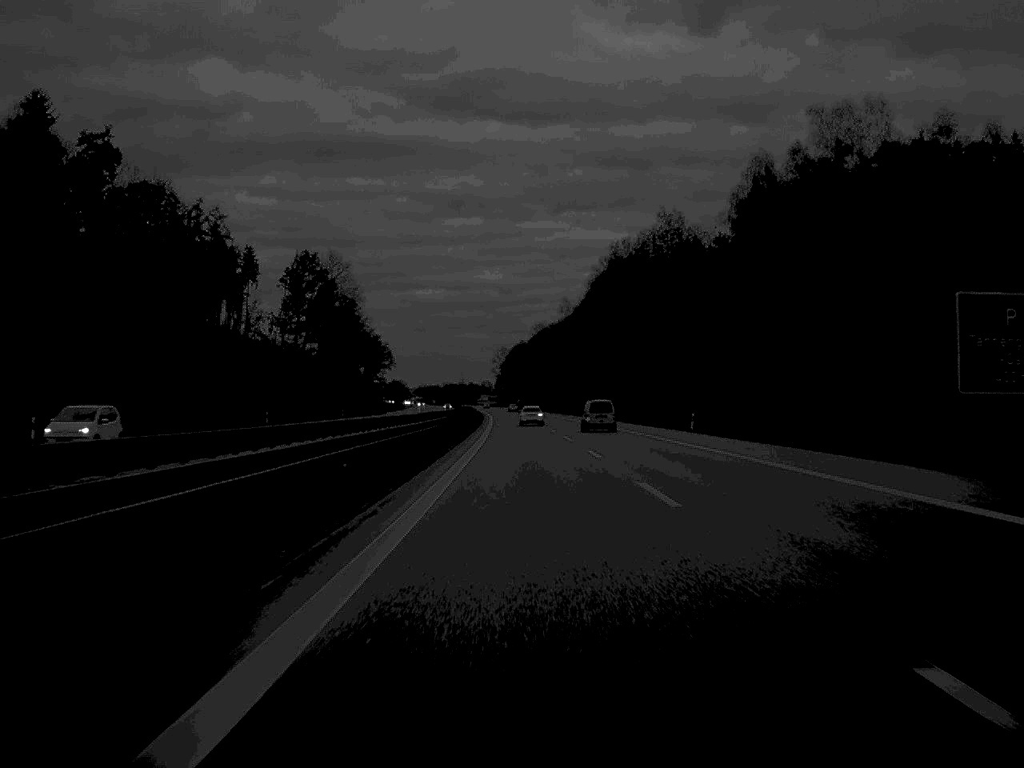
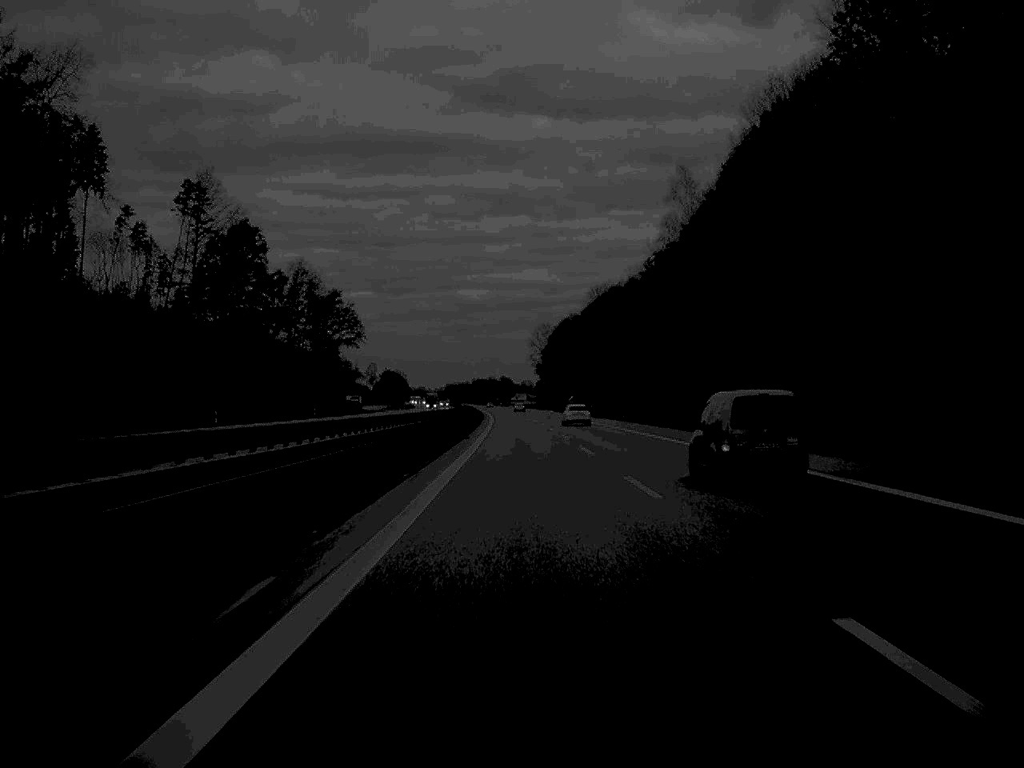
(-2.8, +159.2) m; -2°
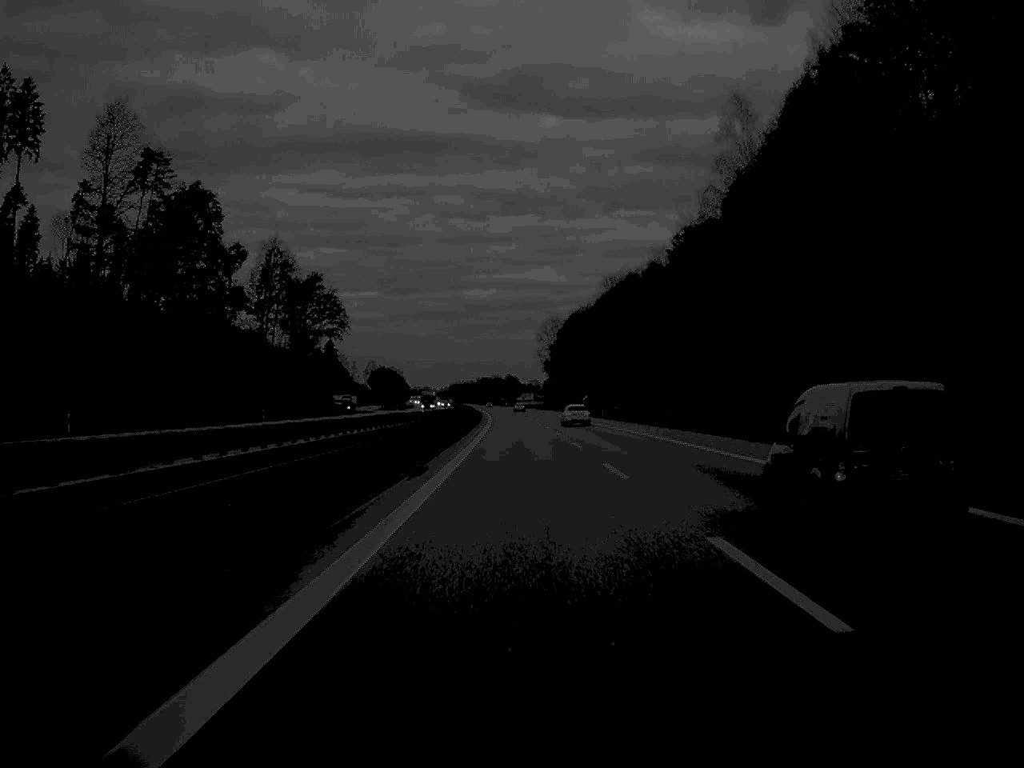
(-0.1, +30.6) m; 0°
